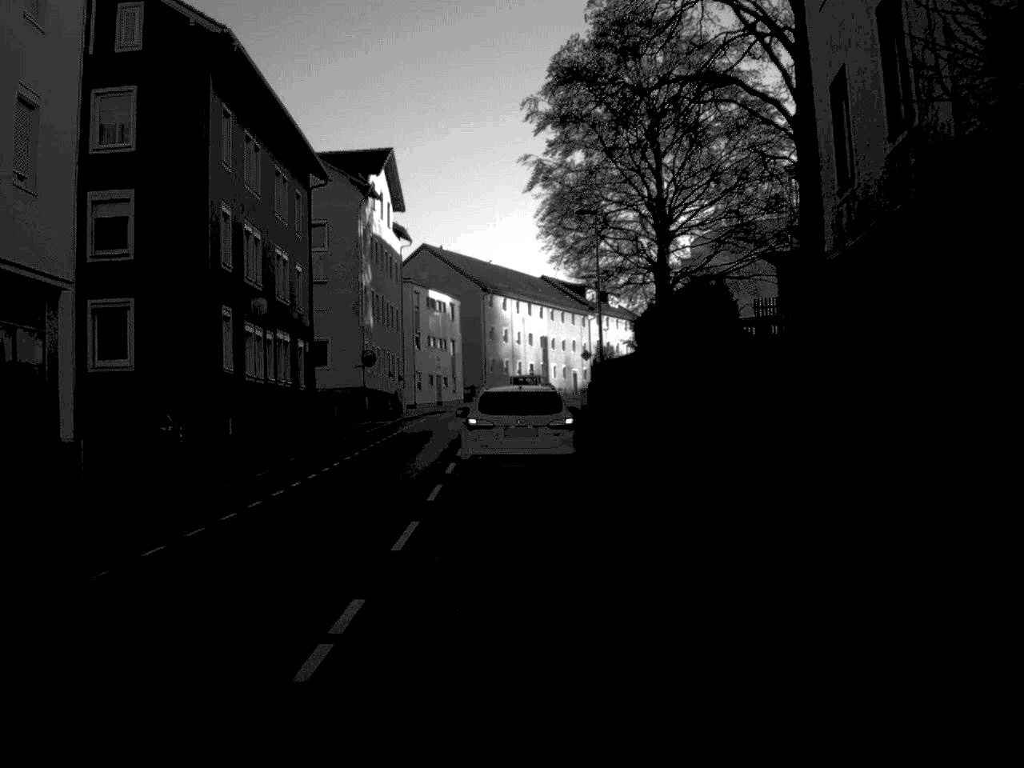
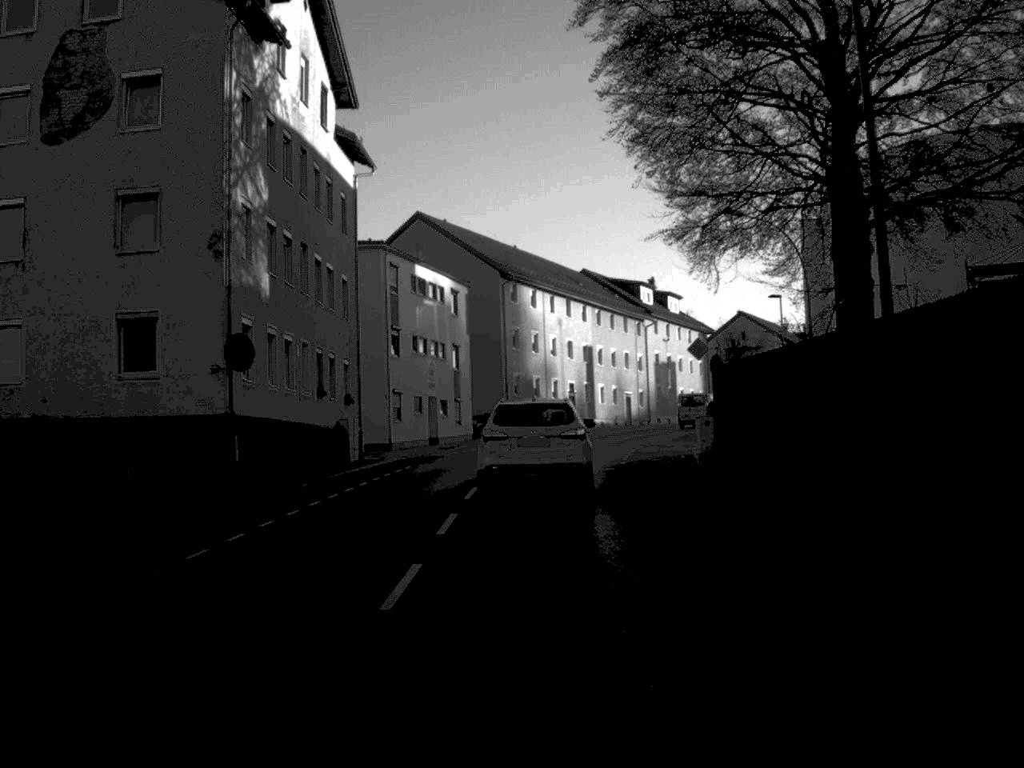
(-0.5, +33.0) m; -1°
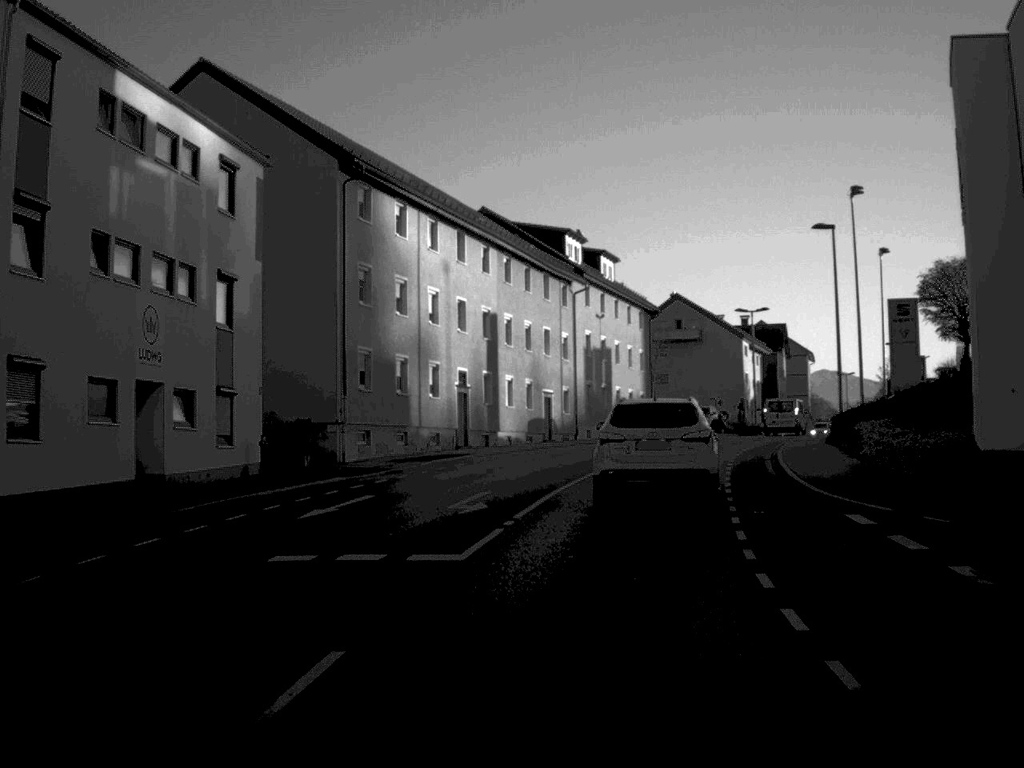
(+0.8, +34.2) m; +5°
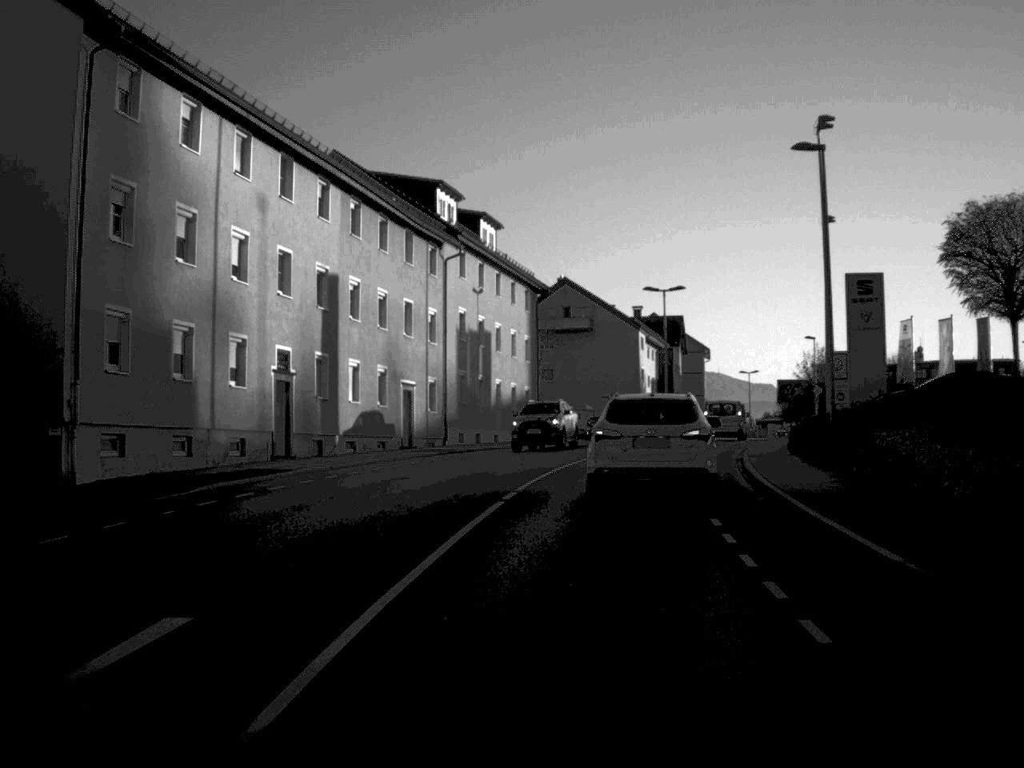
(+0.7, +14.6) m; +5°
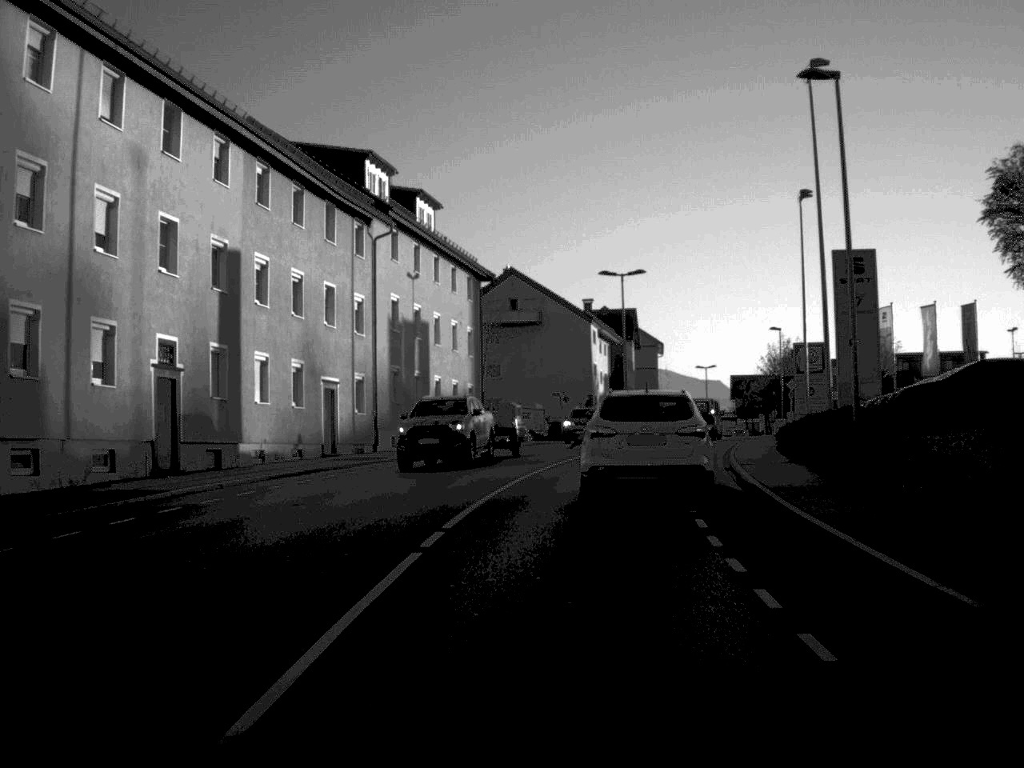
(+0.1, +6.8) m; +2°
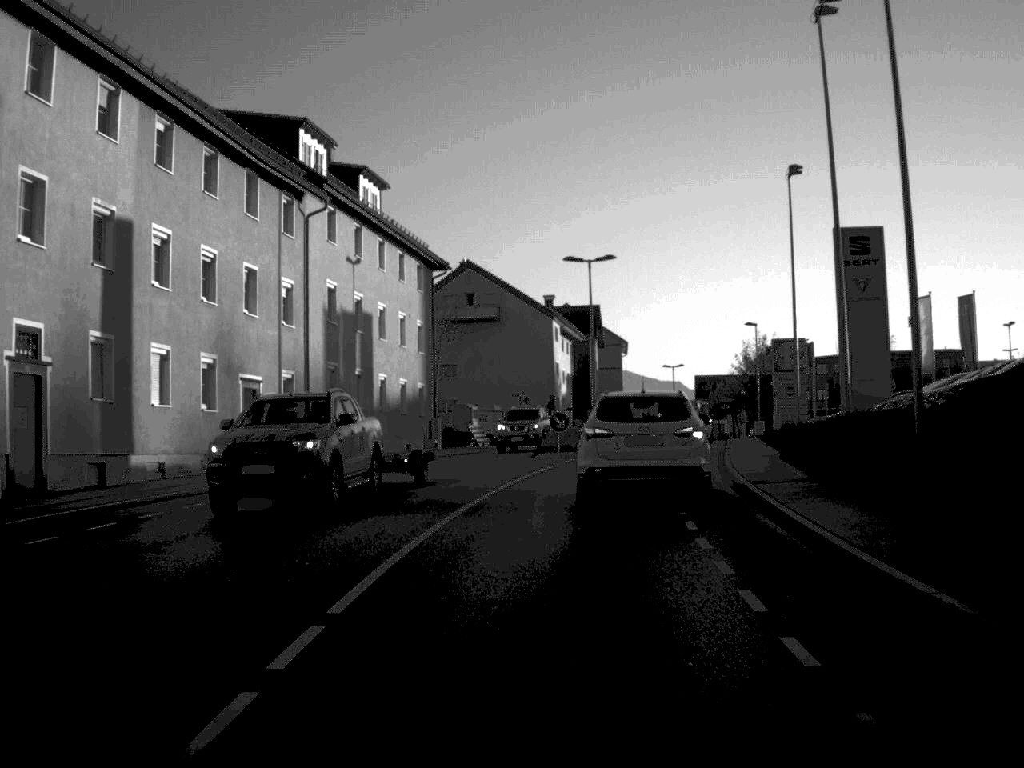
(+0.1, +6.2) m; +2°
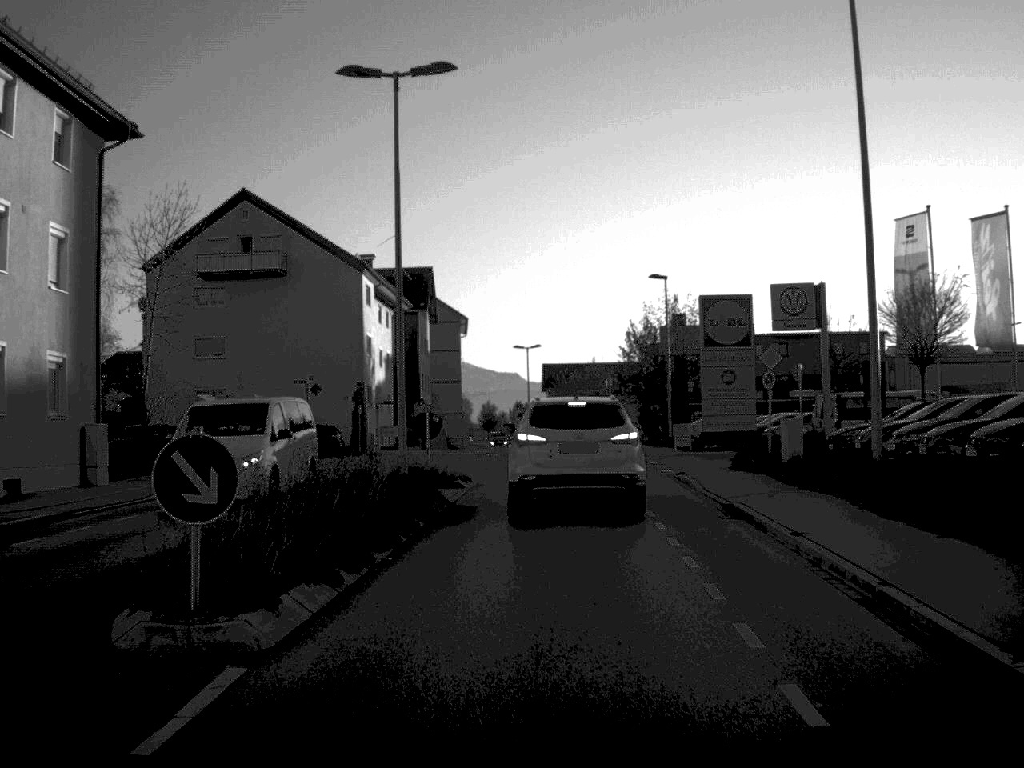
(+1.8, +29.1) m; +7°
